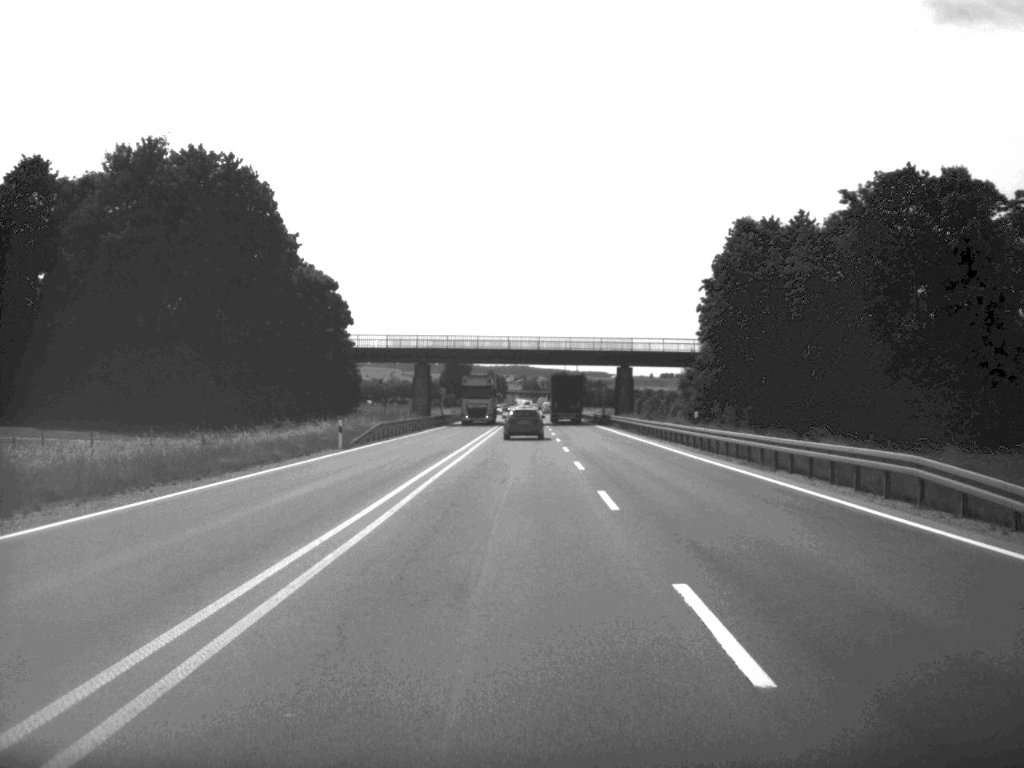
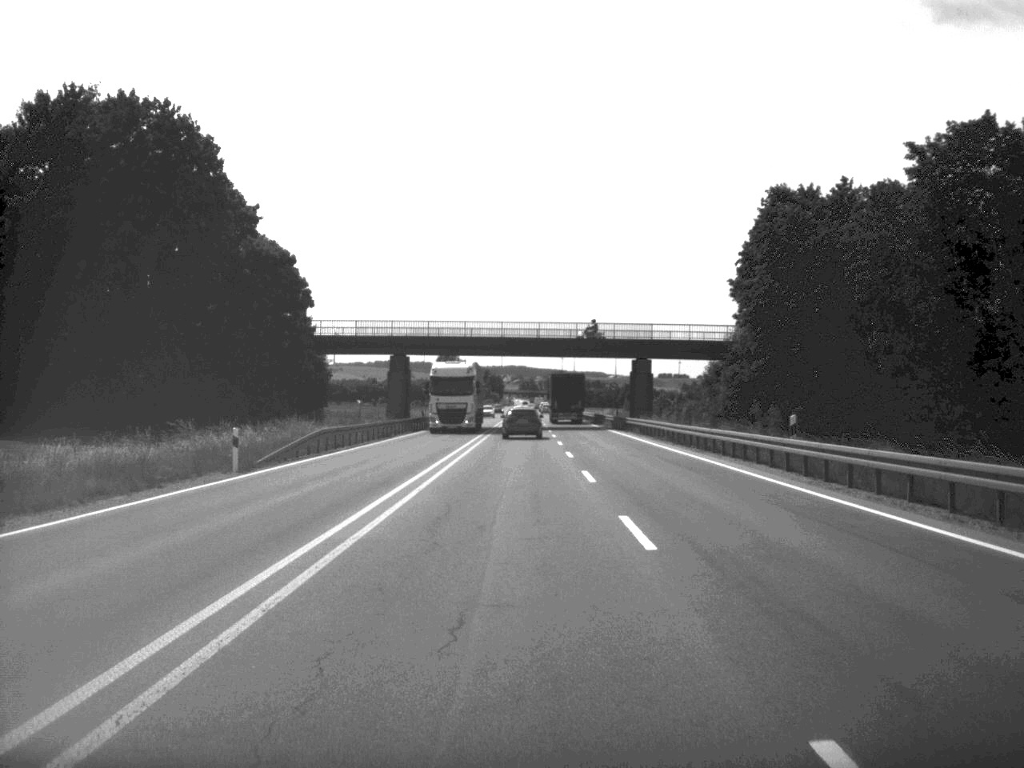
(0.0, +17.1) m; 0°
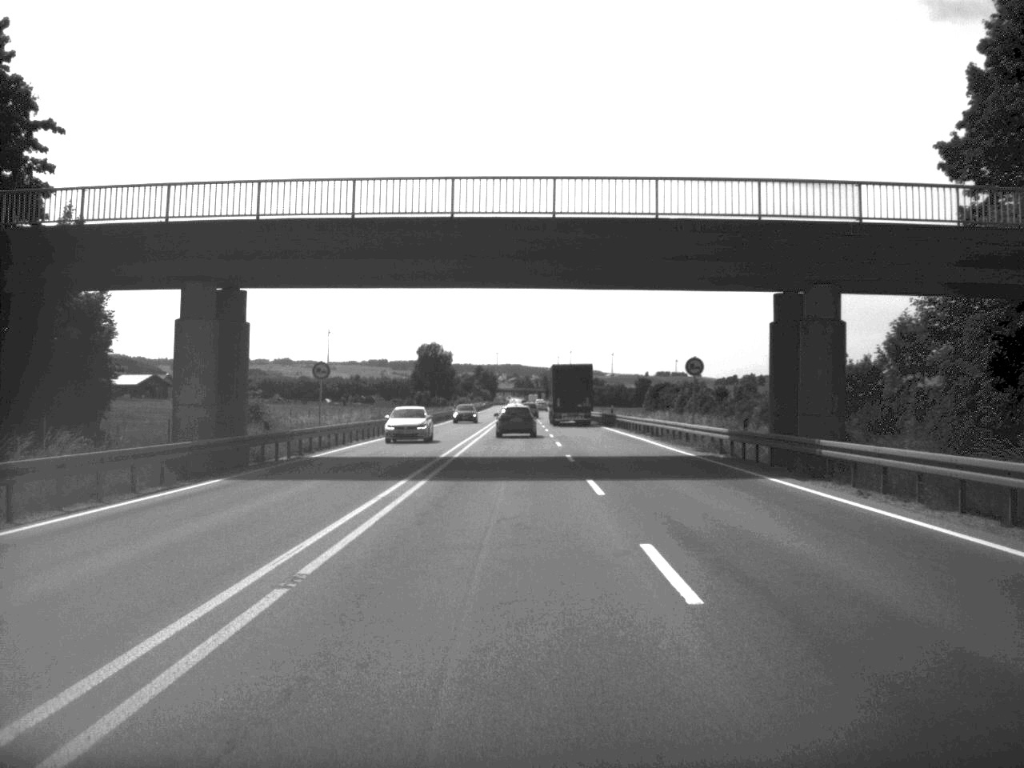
(+0.1, +51.8) m; 0°
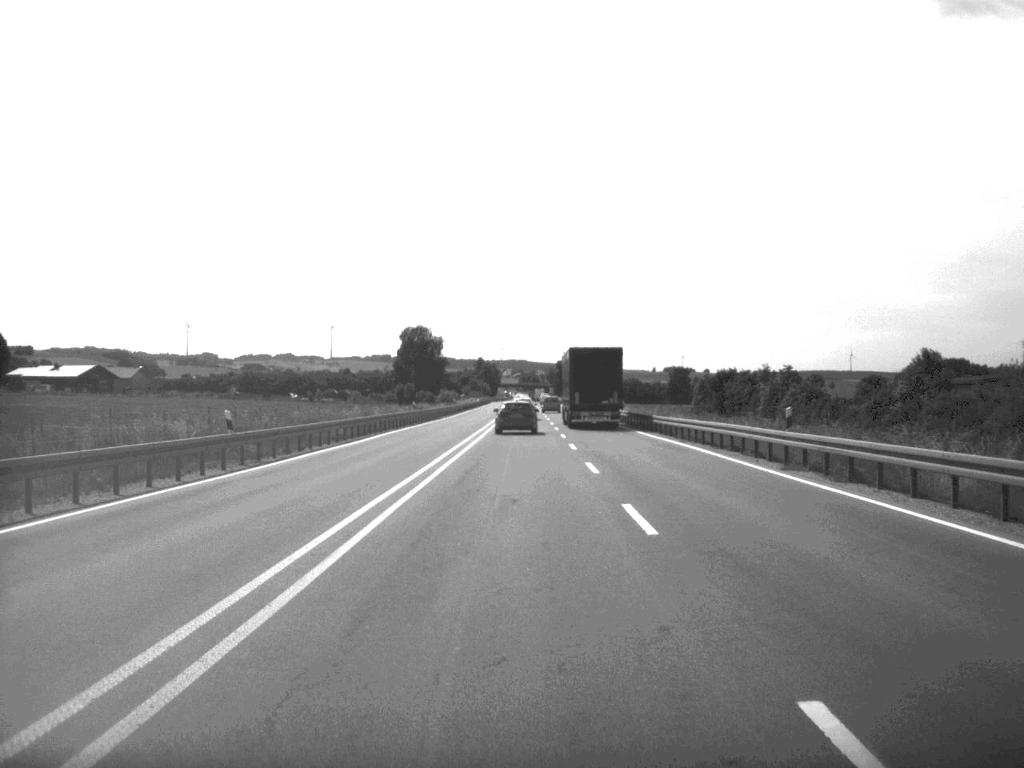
(-0.1, +55.0) m; 0°
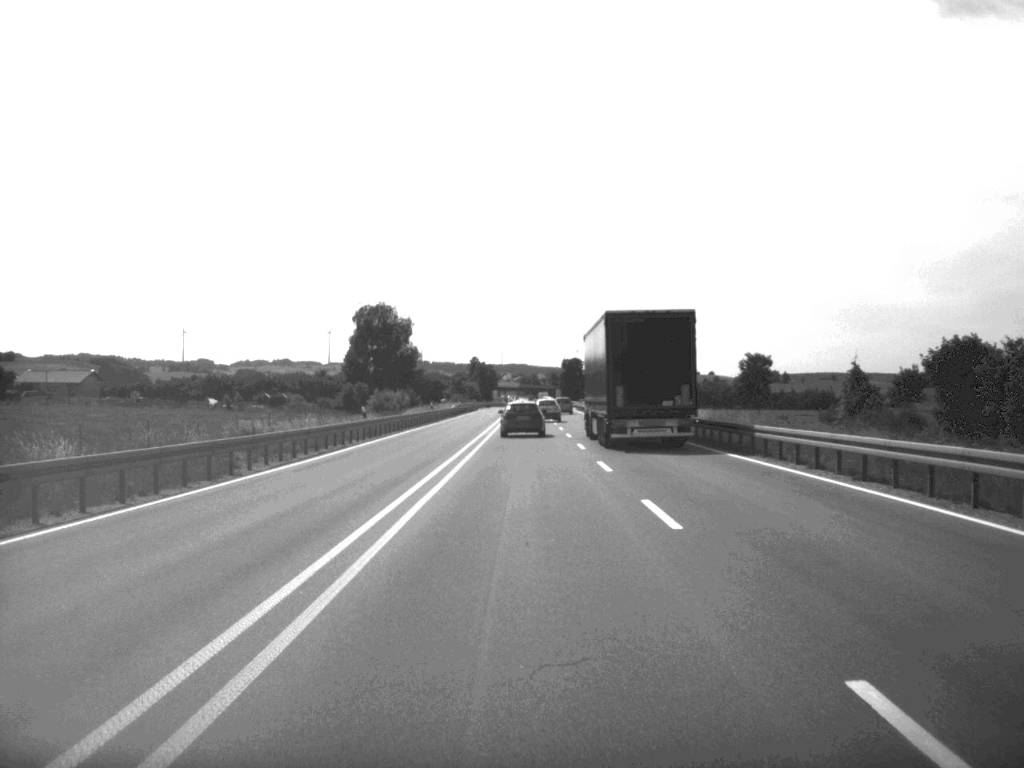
(-0.1, +72.0) m; 0°
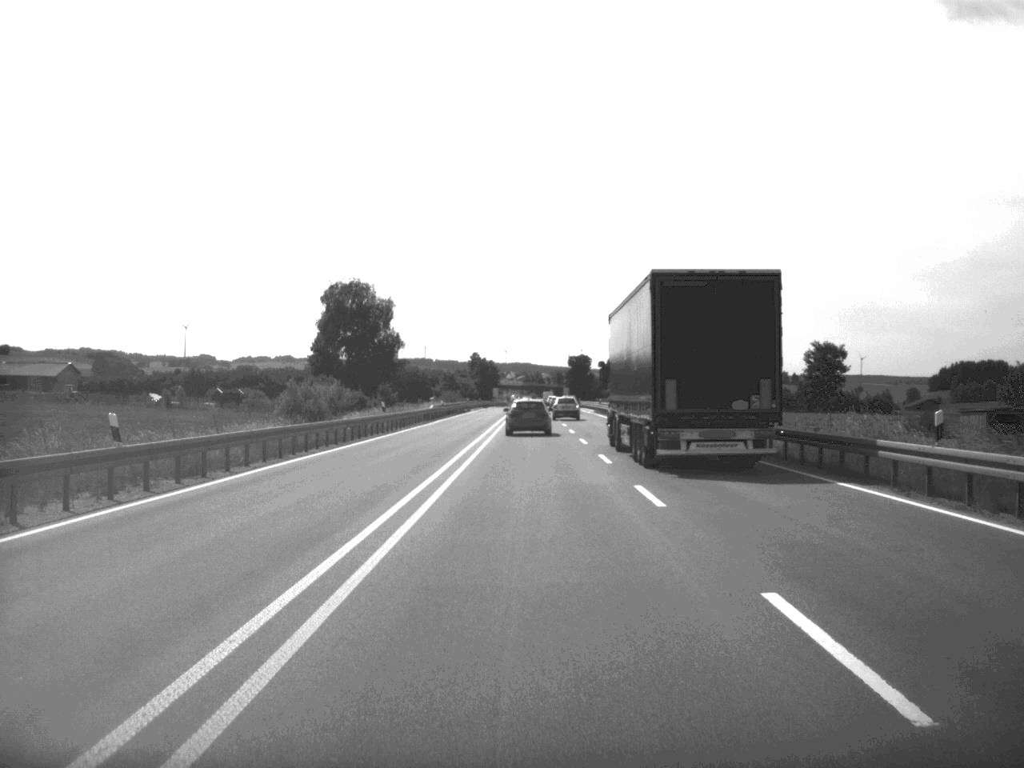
(-0.1, +32.8) m; 0°
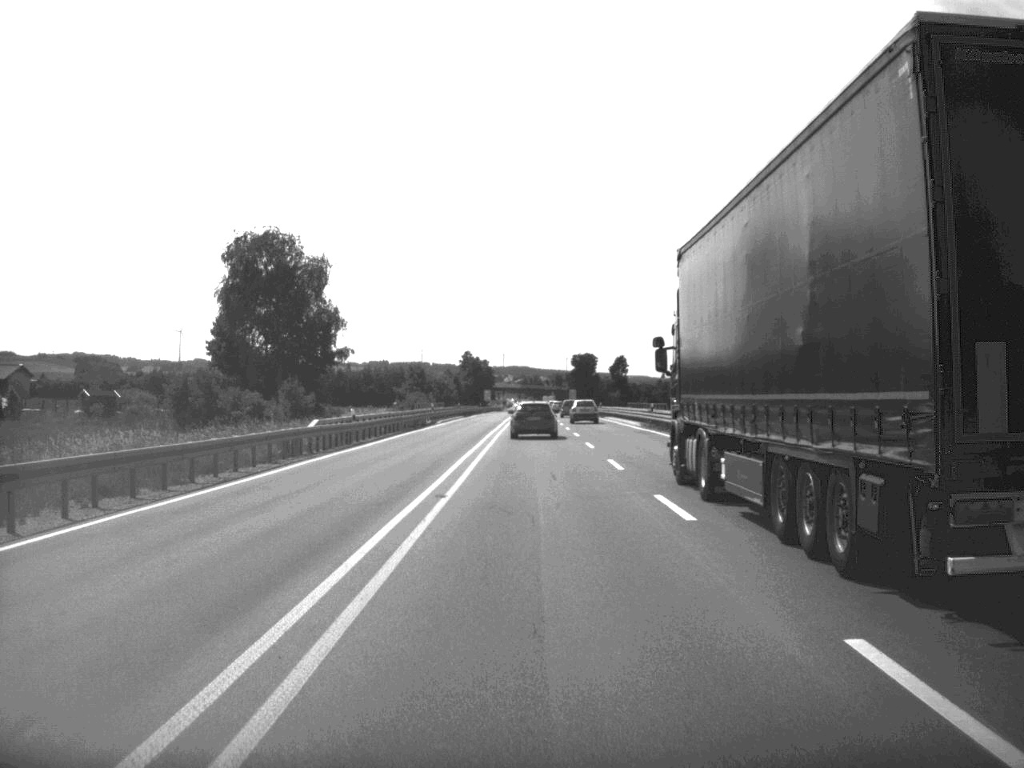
(0.0, +49.7) m; 0°
